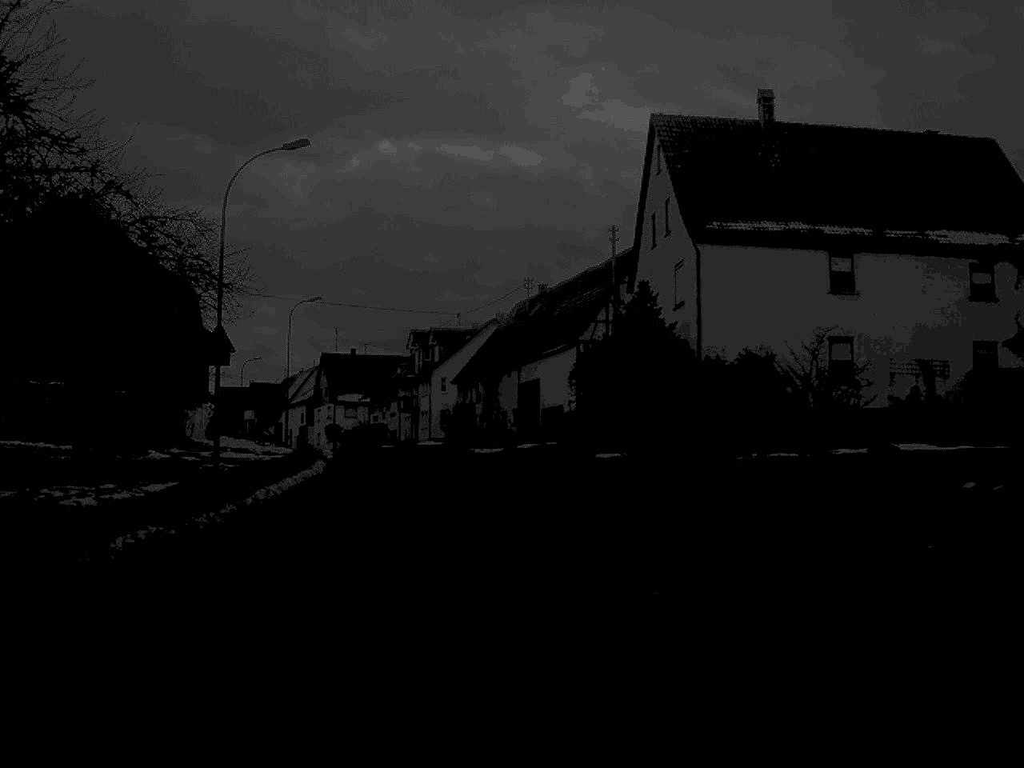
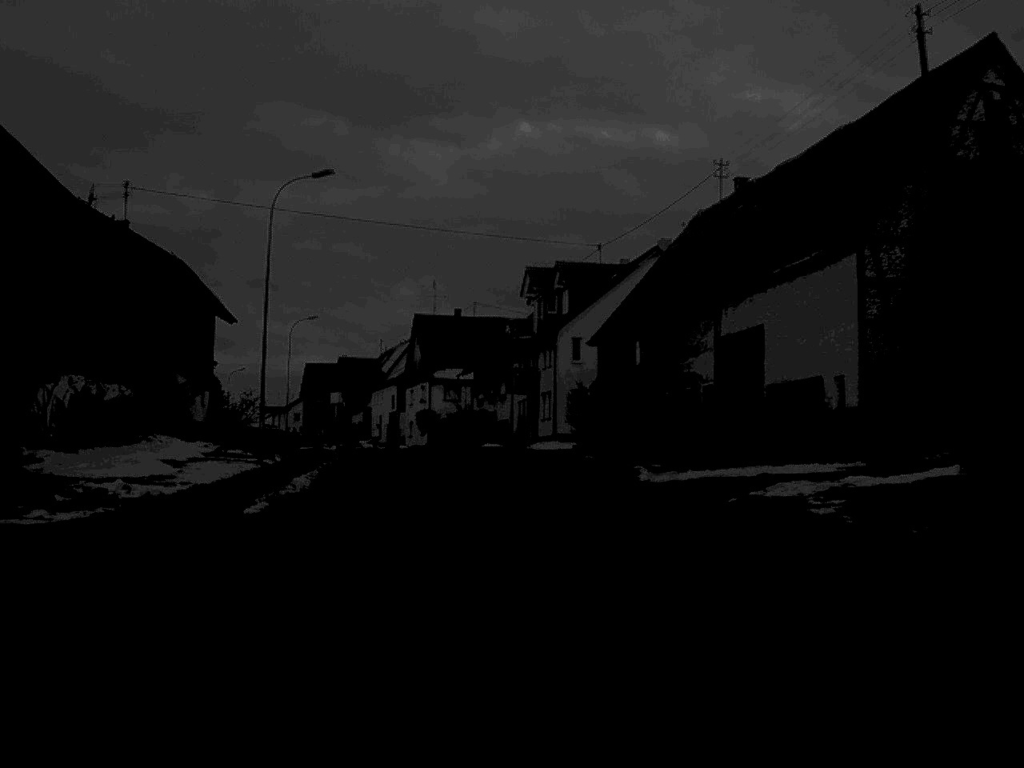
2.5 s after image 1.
(-1.8, +36.1) m; -6°
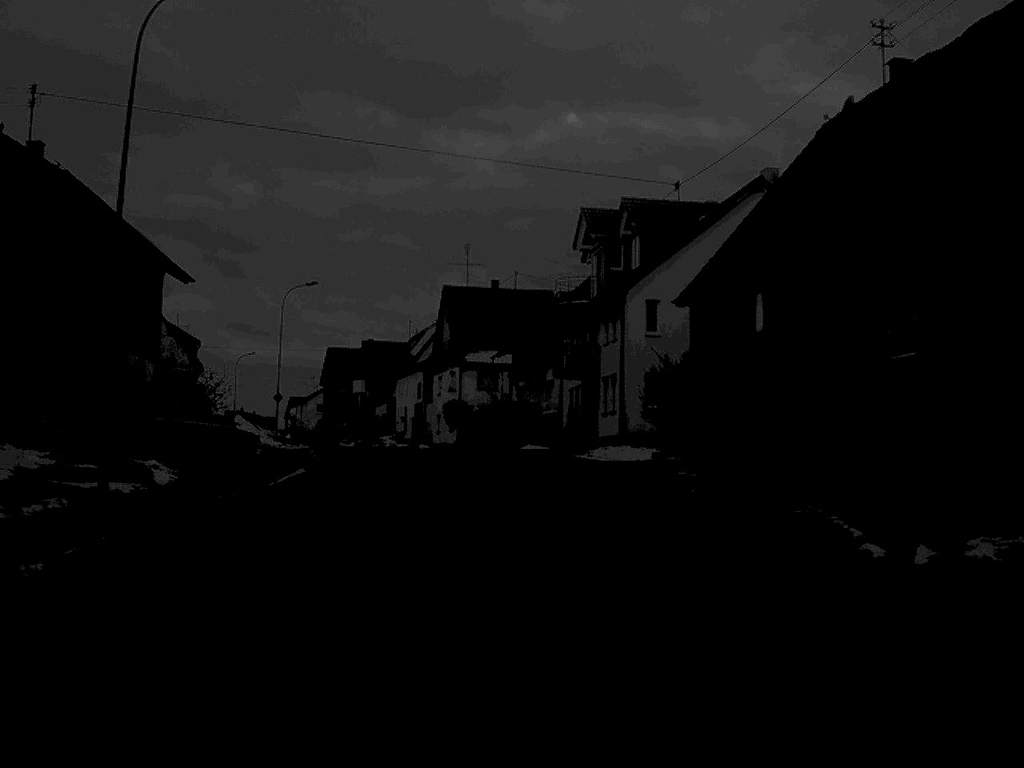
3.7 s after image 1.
(-0.3, +17.3) m; -2°
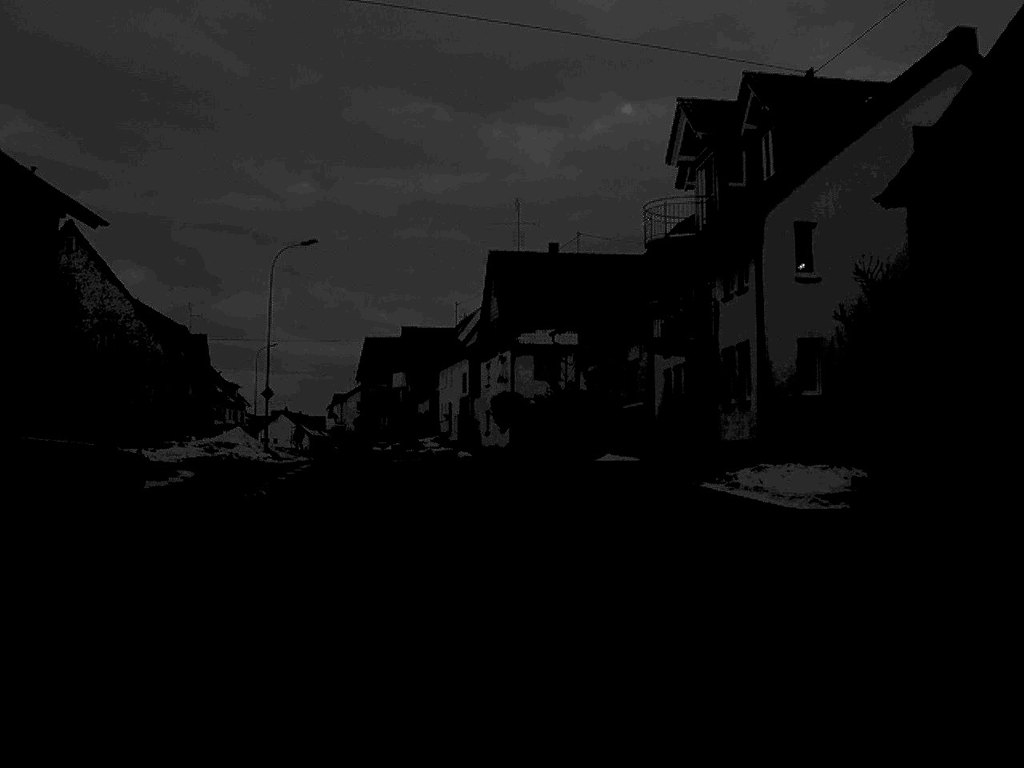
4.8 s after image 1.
(-0.4, +16.9) m; -3°
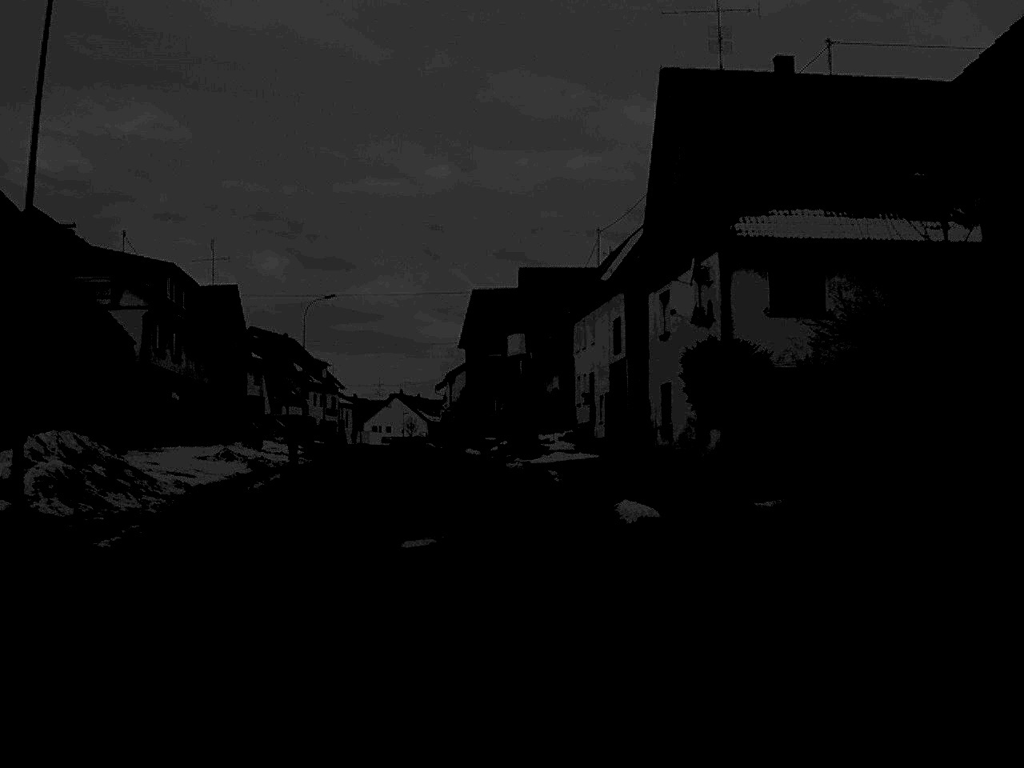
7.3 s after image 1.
(-1.9, +34.9) m; -6°
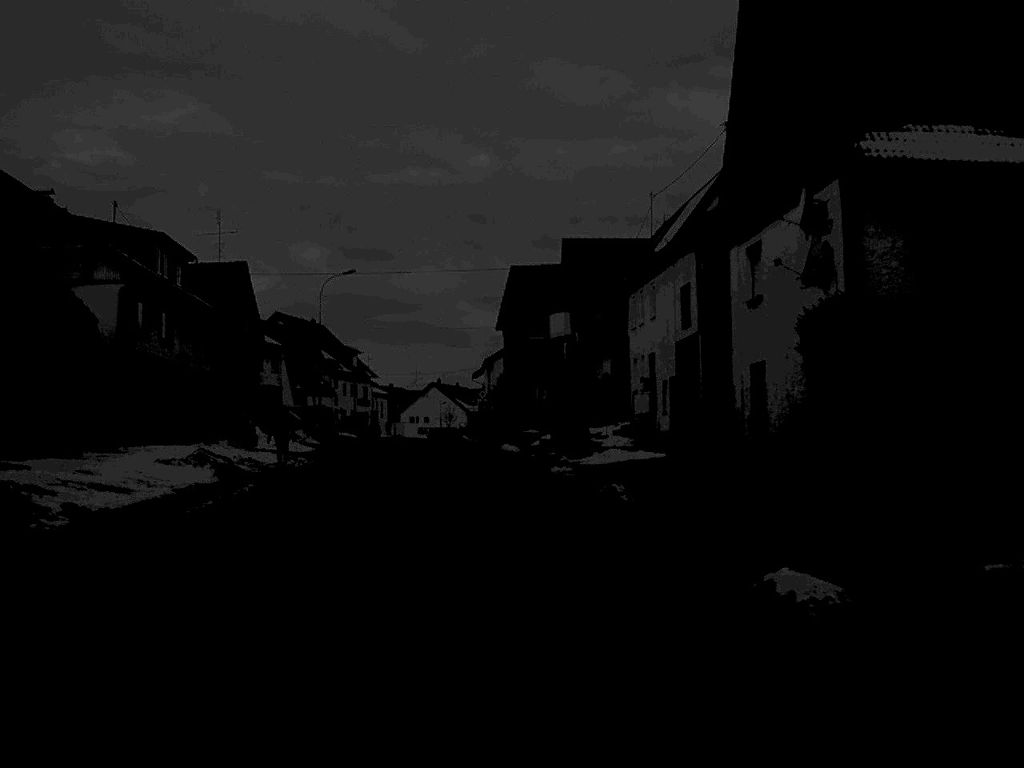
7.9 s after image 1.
(-0.1, +8.4) m; -2°
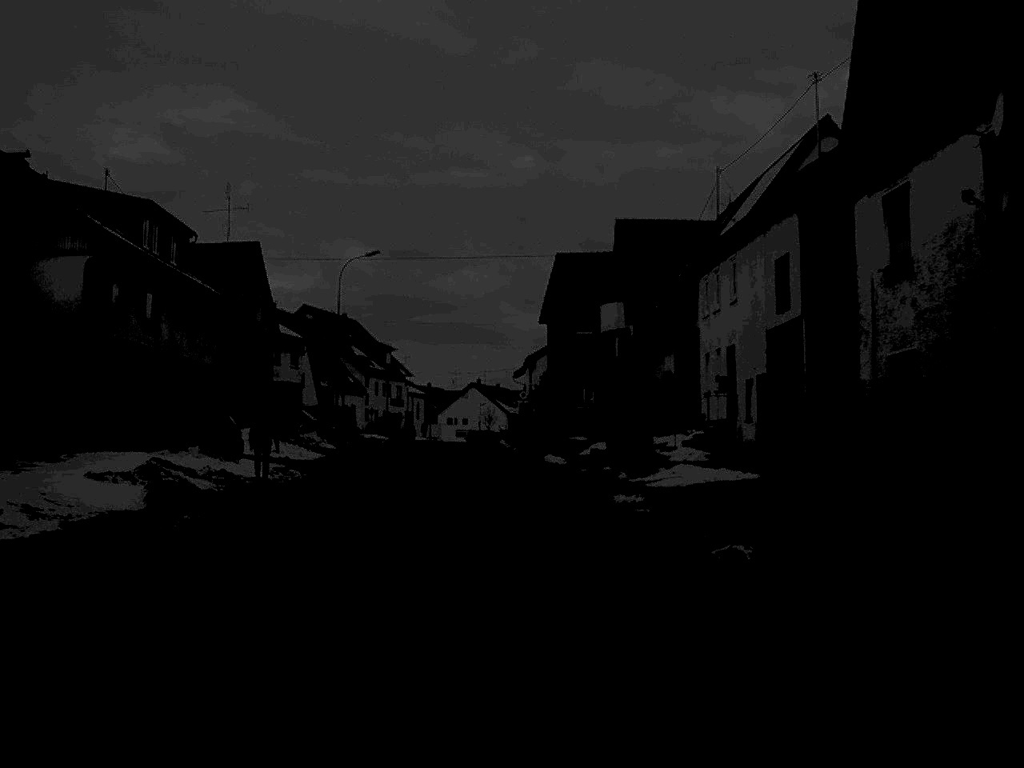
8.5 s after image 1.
(-0.1, +7.9) m; -2°
